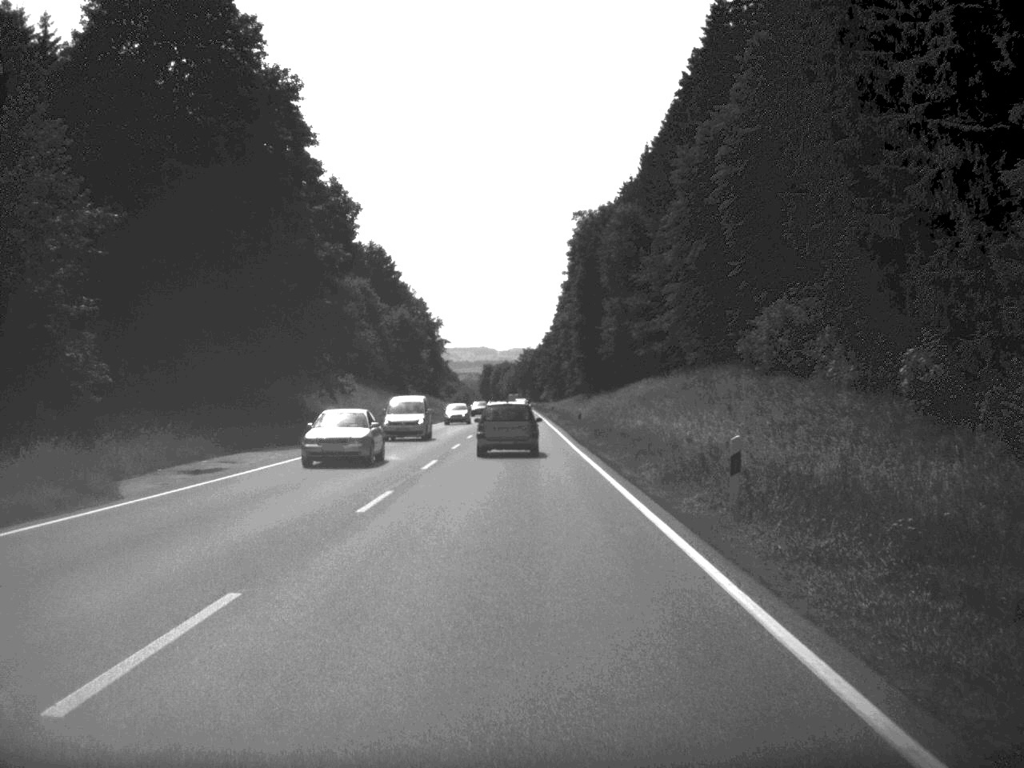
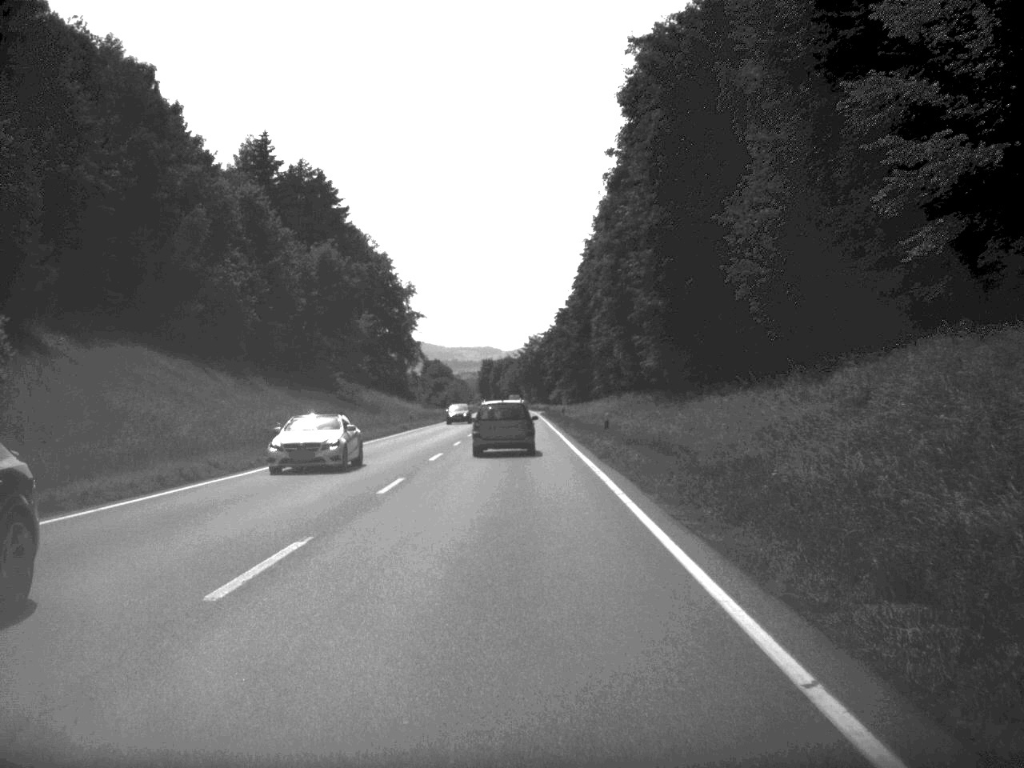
(-0.1, +66.9) m; 0°
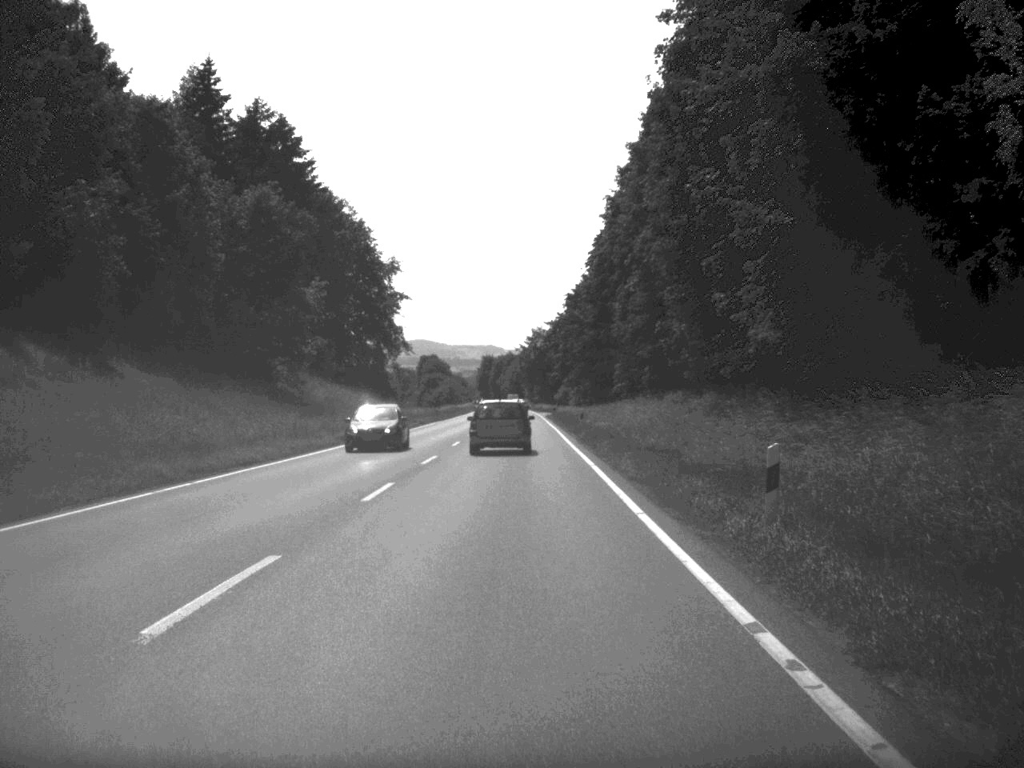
(0.0, +25.5) m; 0°
